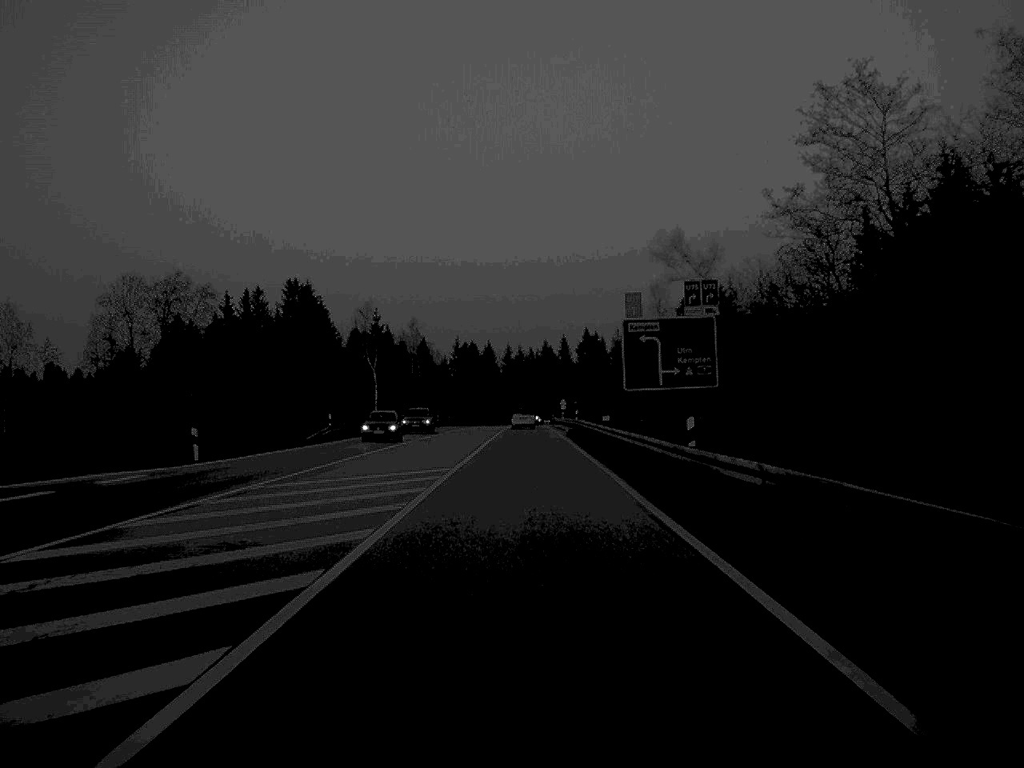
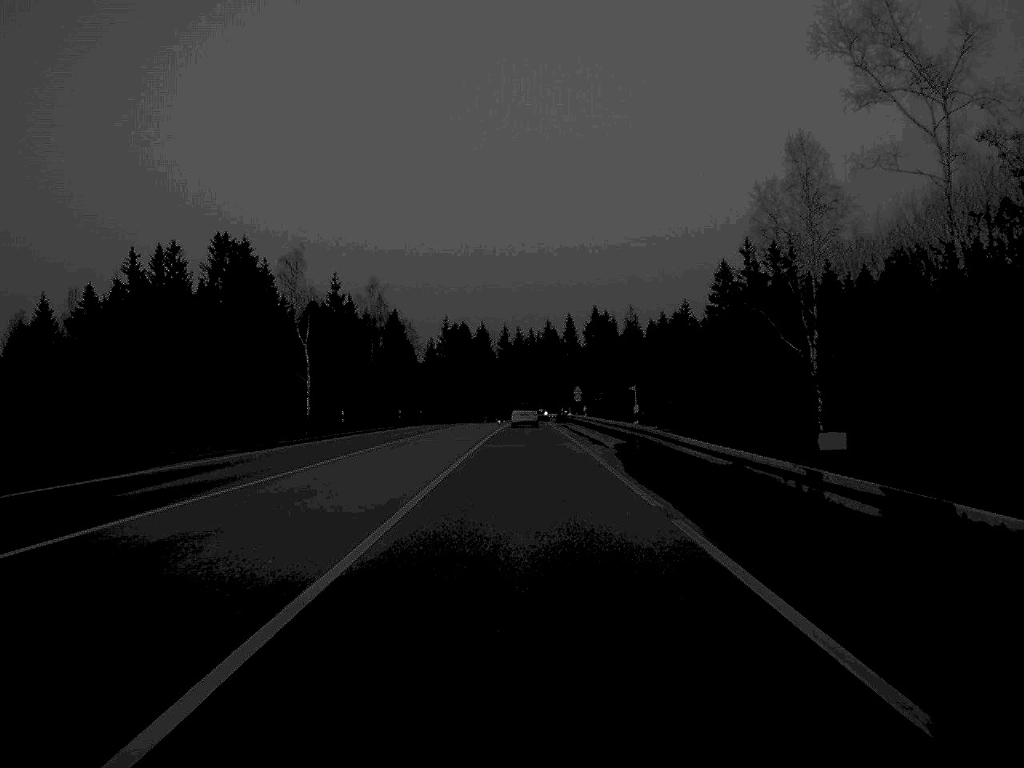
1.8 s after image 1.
(0.0, +42.9) m; 0°
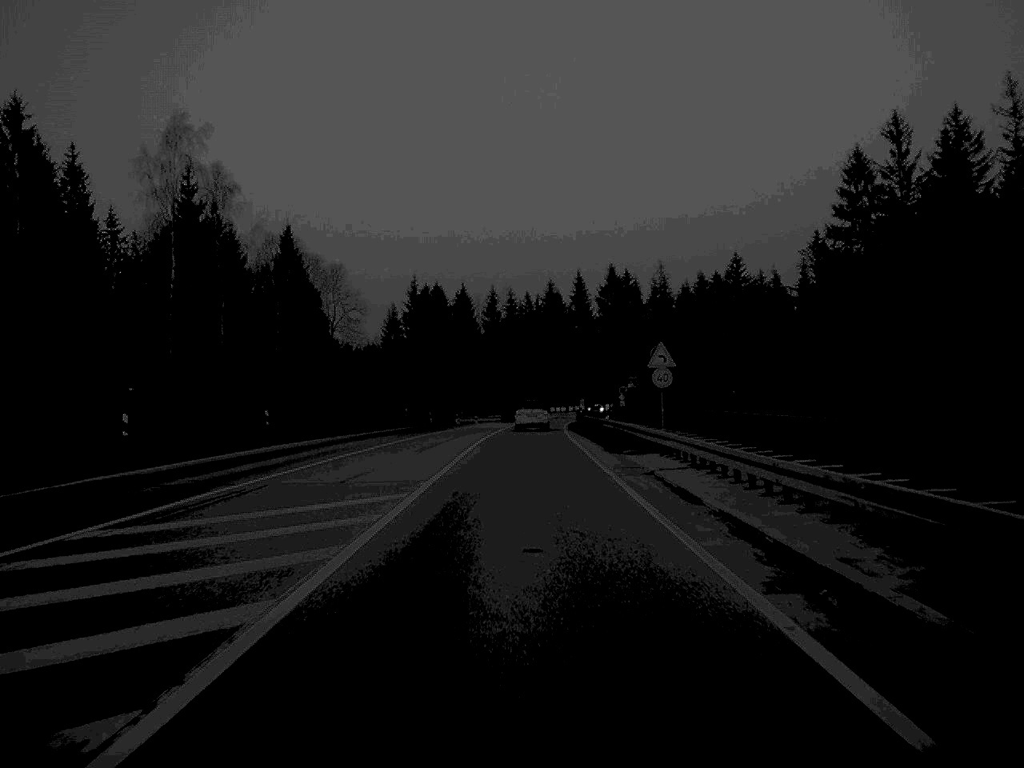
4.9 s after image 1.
(+0.2, +68.6) m; 0°
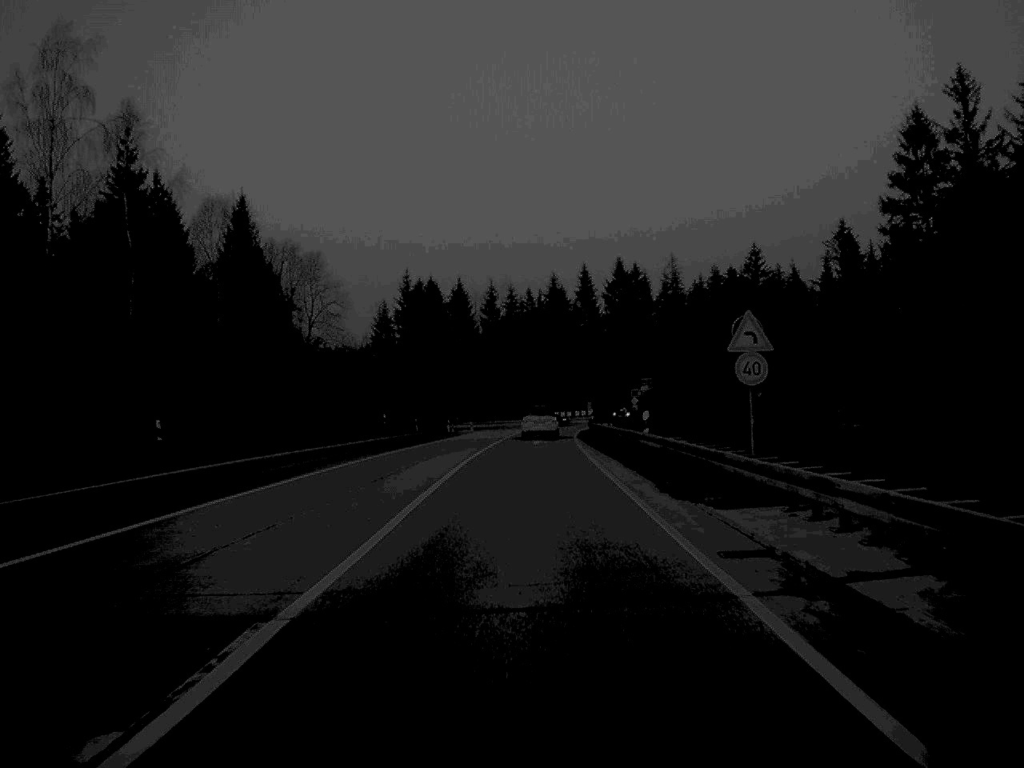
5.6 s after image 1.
(0.0, +14.9) m; 0°
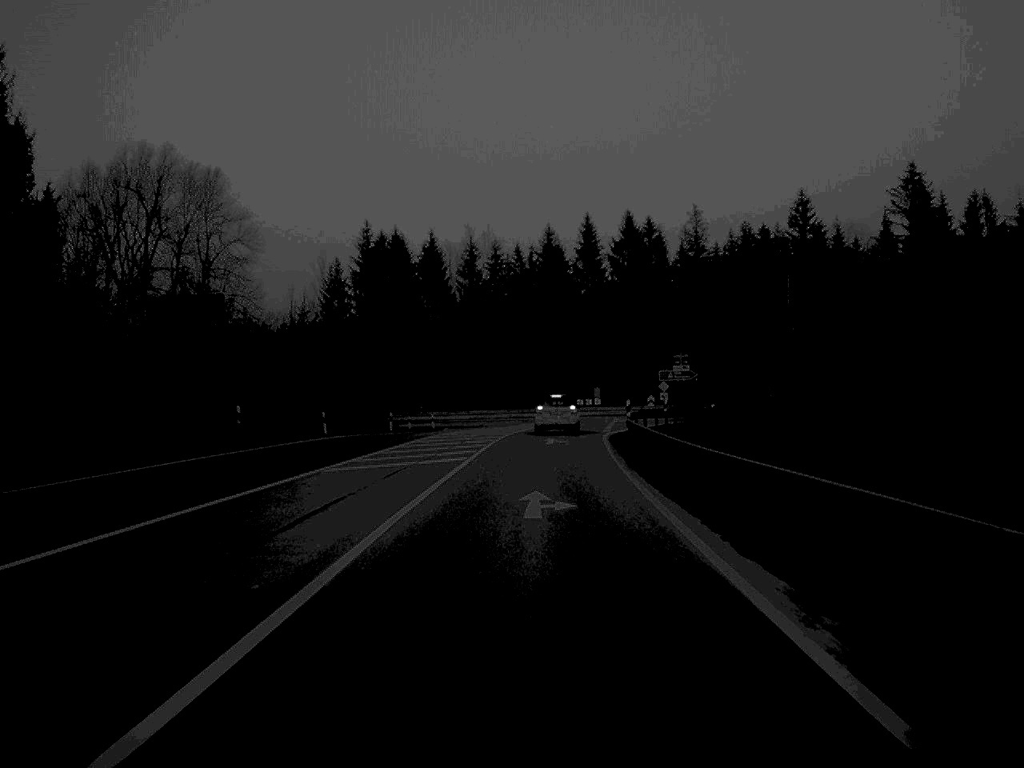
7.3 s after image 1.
(+0.2, +37.0) m; +1°
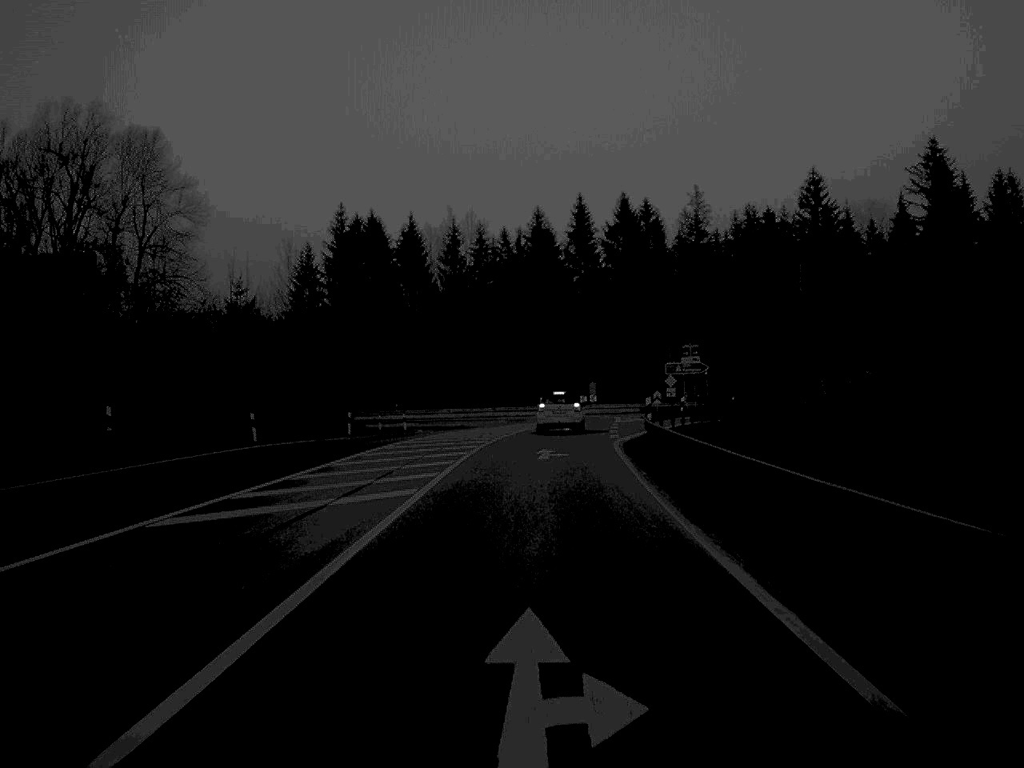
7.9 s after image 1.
(+0.1, +11.8) m; +1°
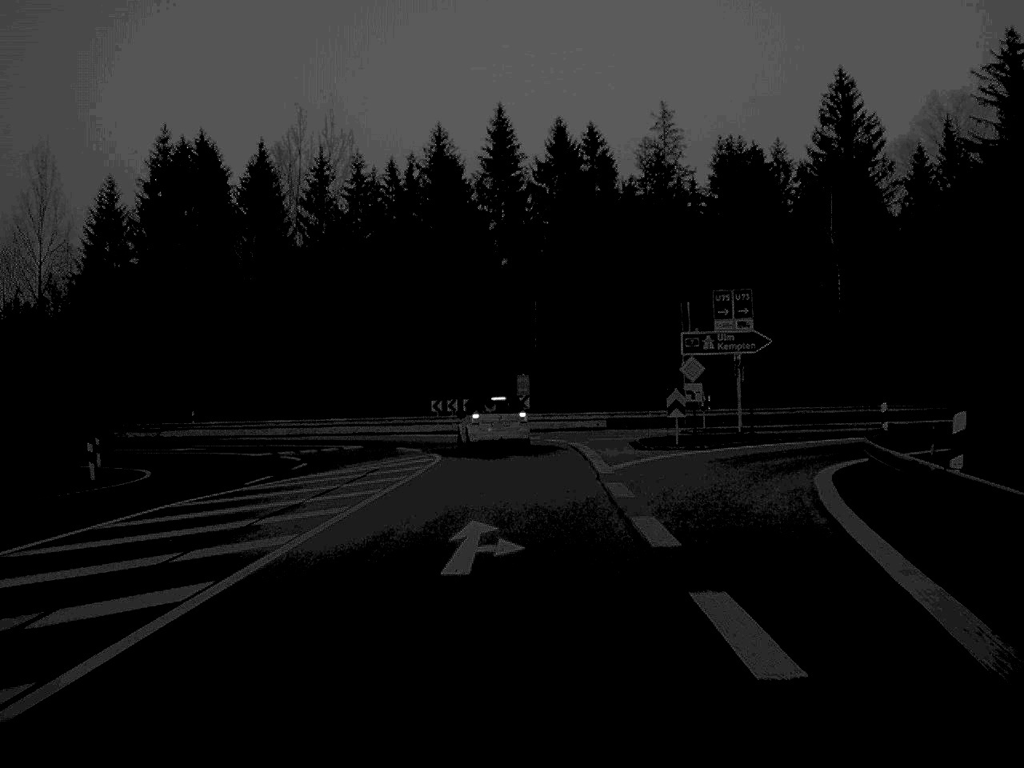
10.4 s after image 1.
(+1.5, +42.2) m; +4°
